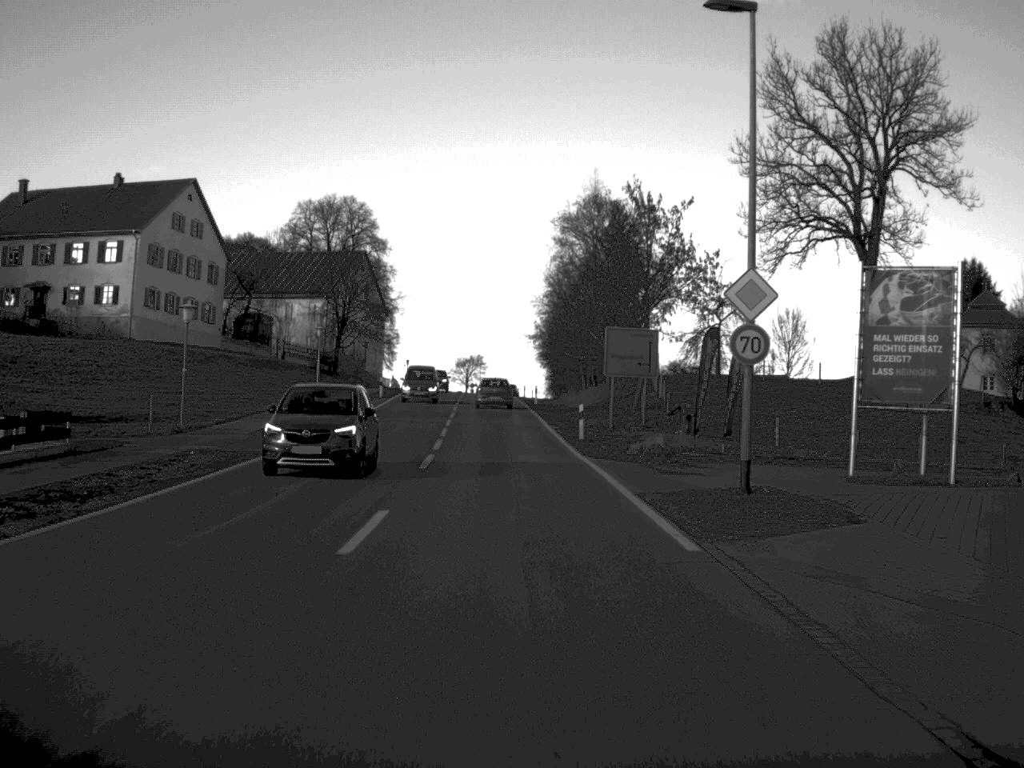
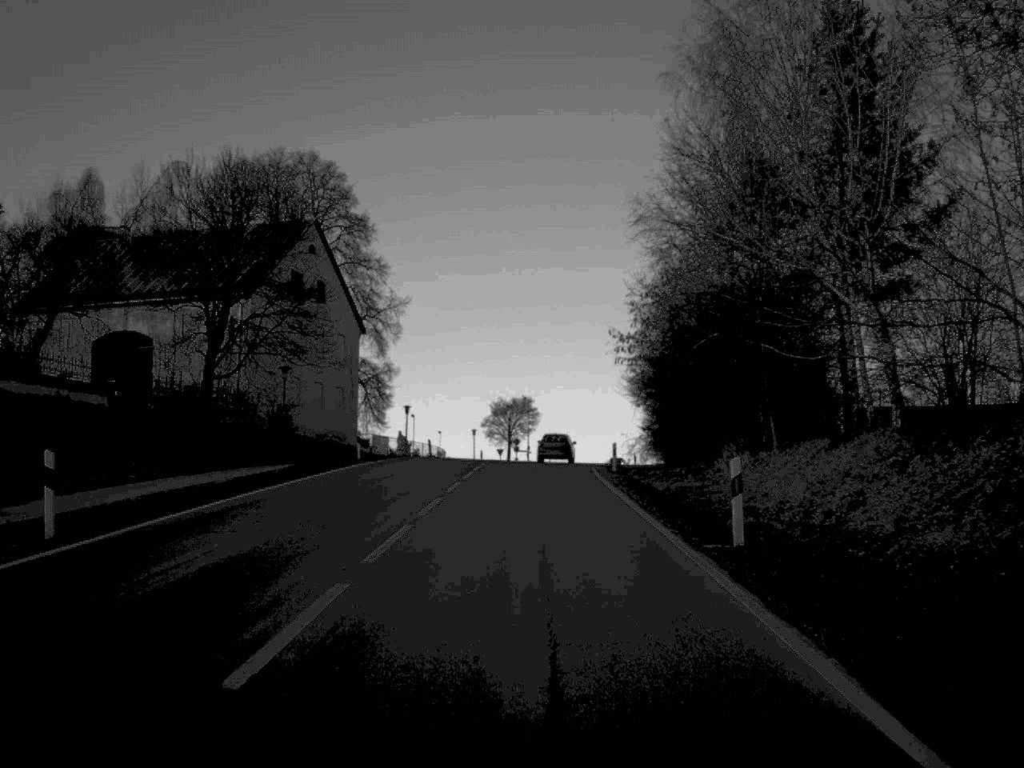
(-1.3, +54.1) m; -2°
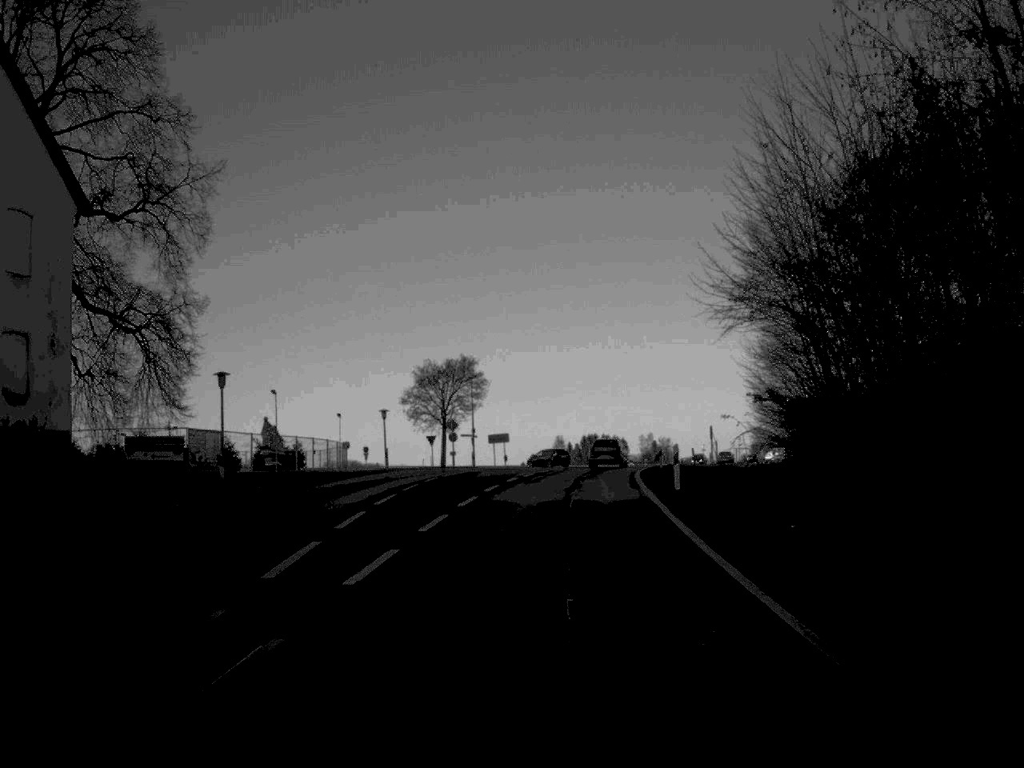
(+0.5, +44.4) m; +2°
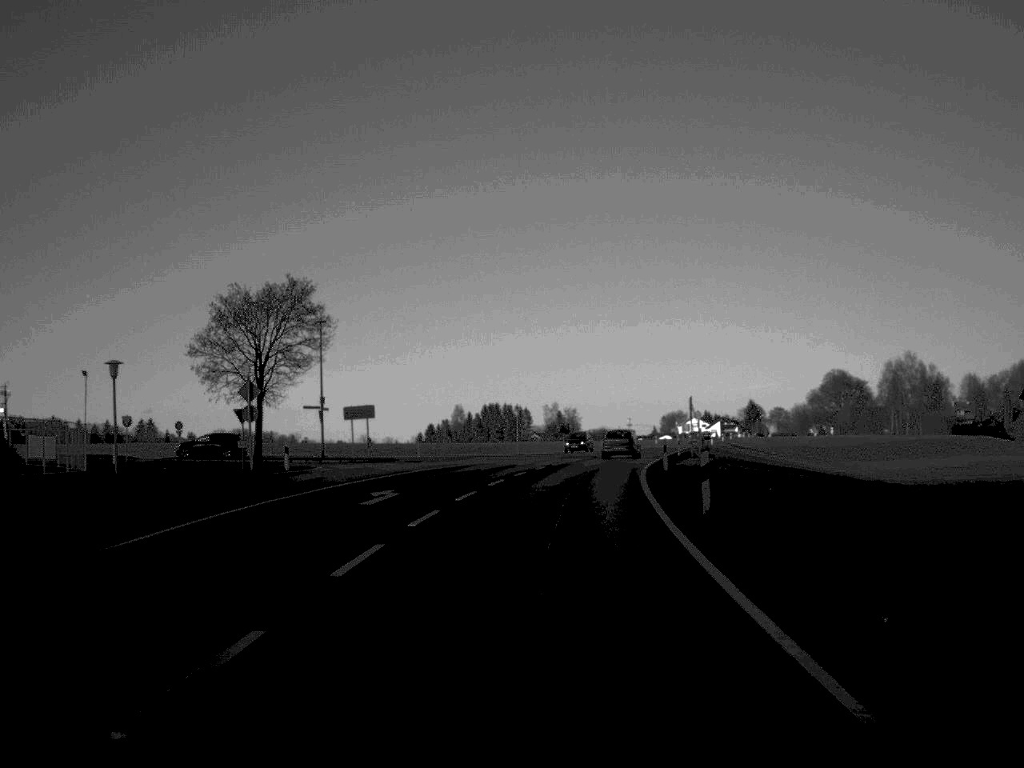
(+1.3, +35.9) m; +4°
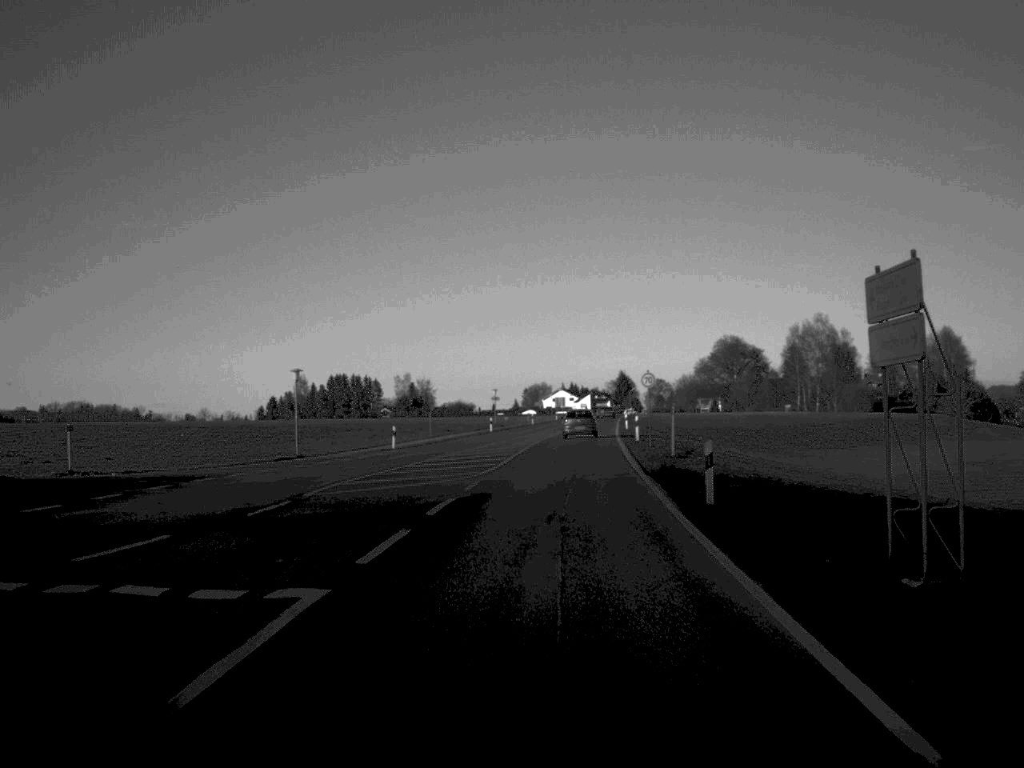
(+2.9, +49.3) m; +6°
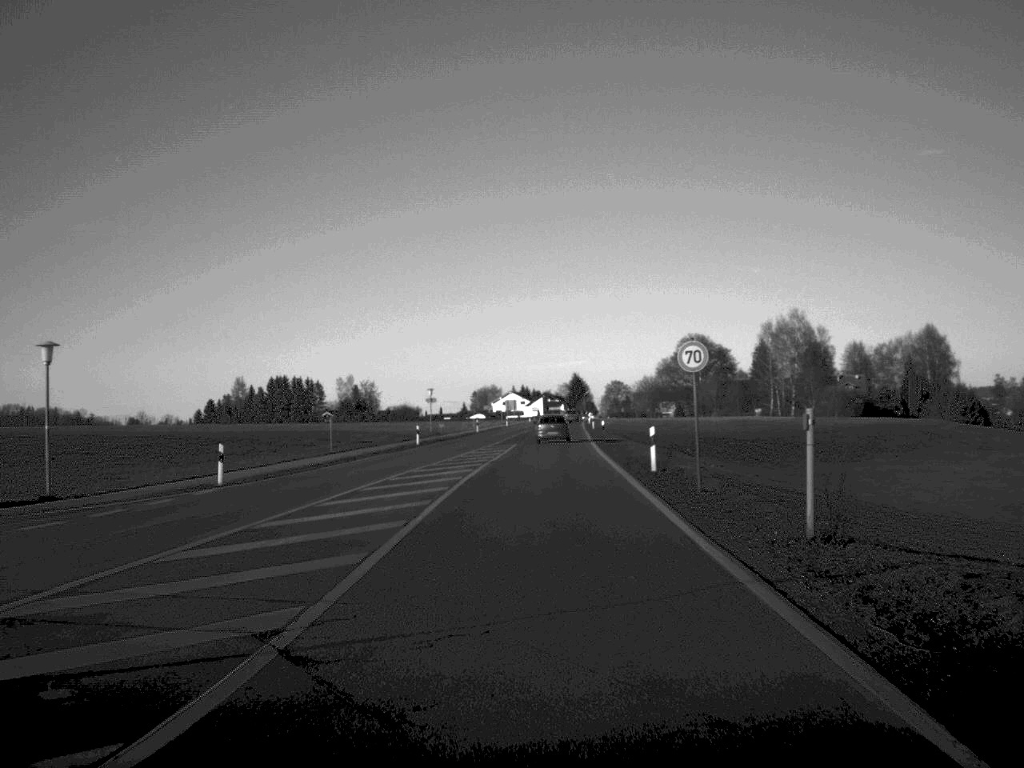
(+0.5, +24.8) m; +2°
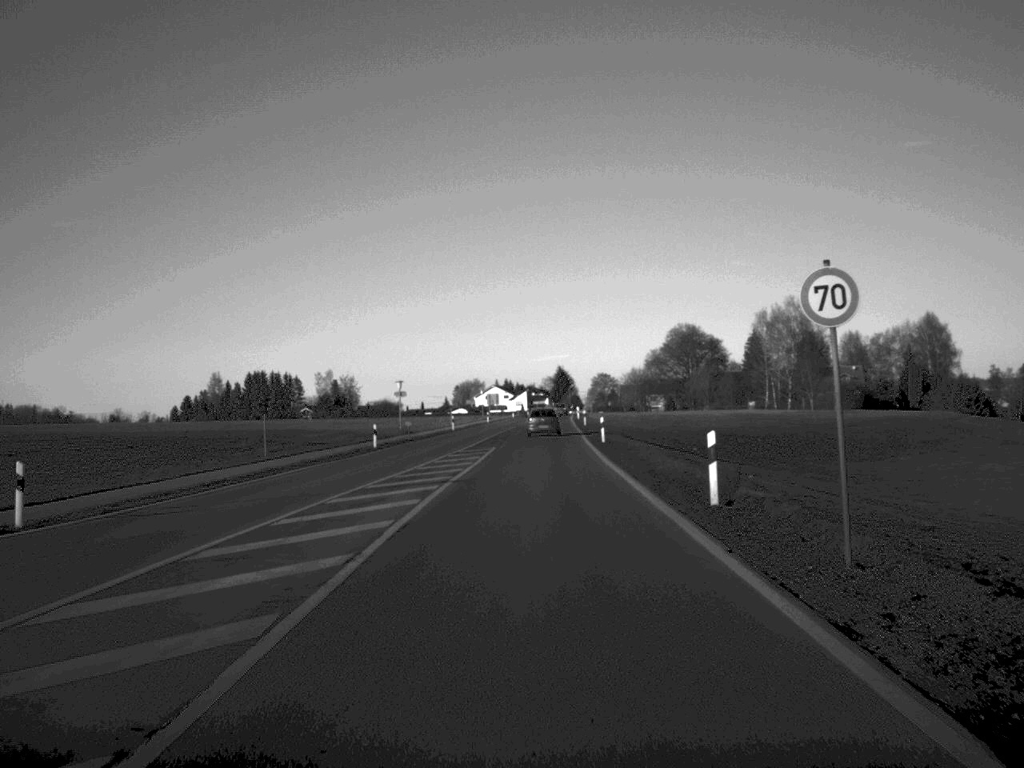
(+0.1, +12.3) m; +1°
